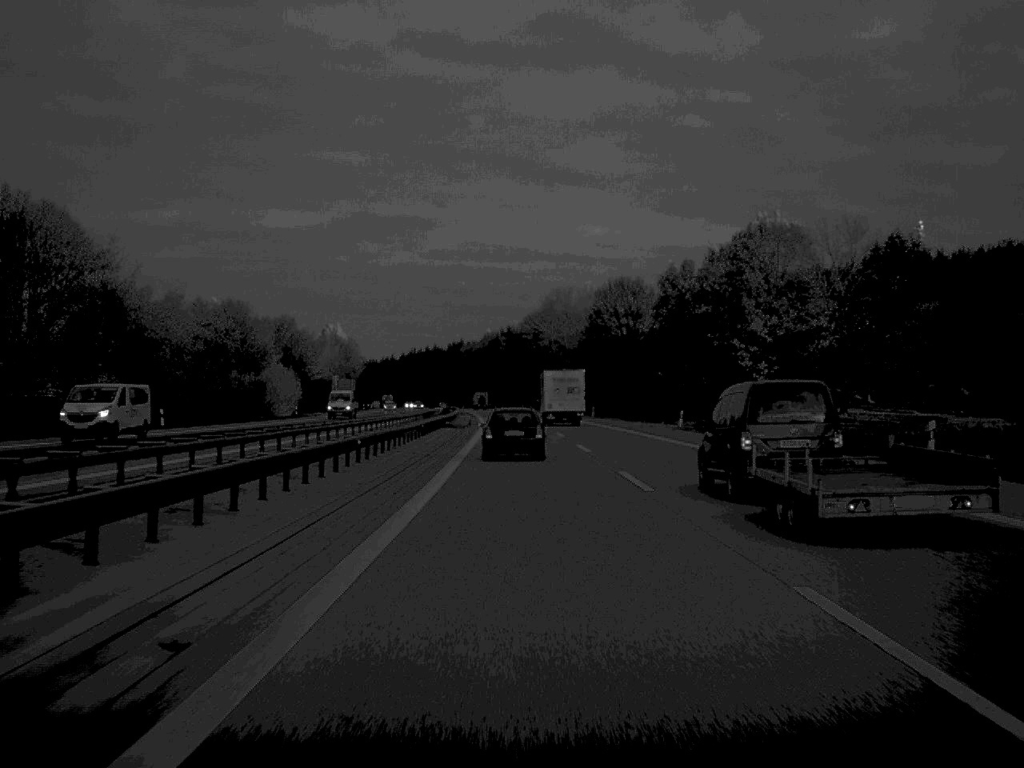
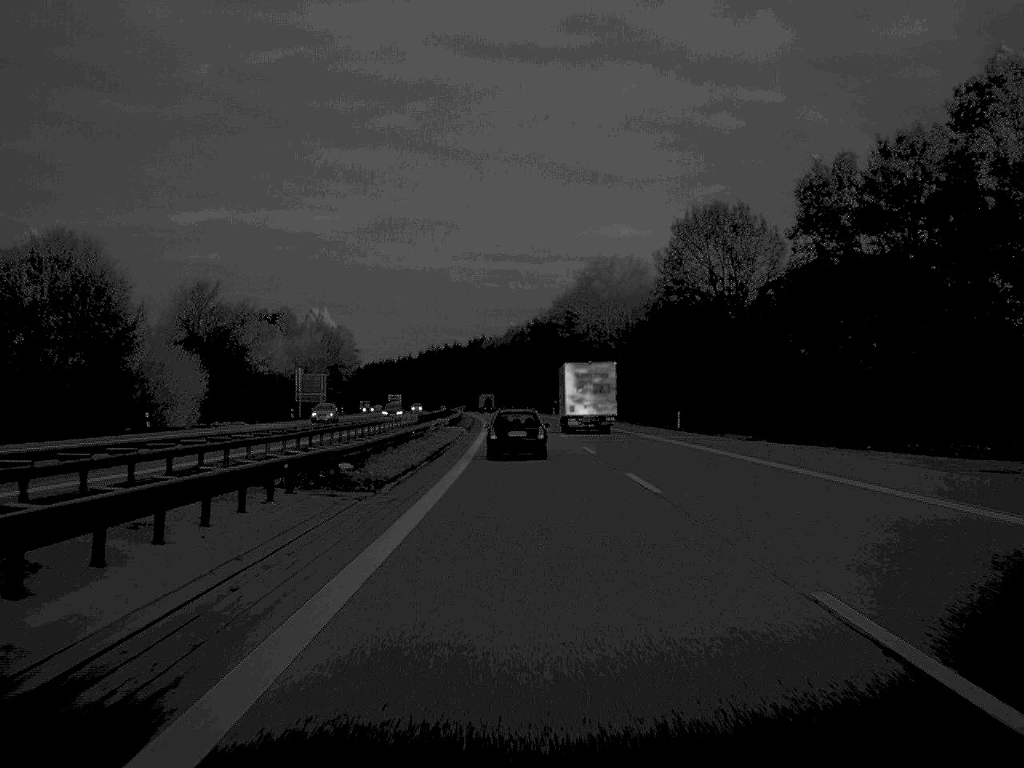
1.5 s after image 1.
(-0.6, +53.7) m; -1°
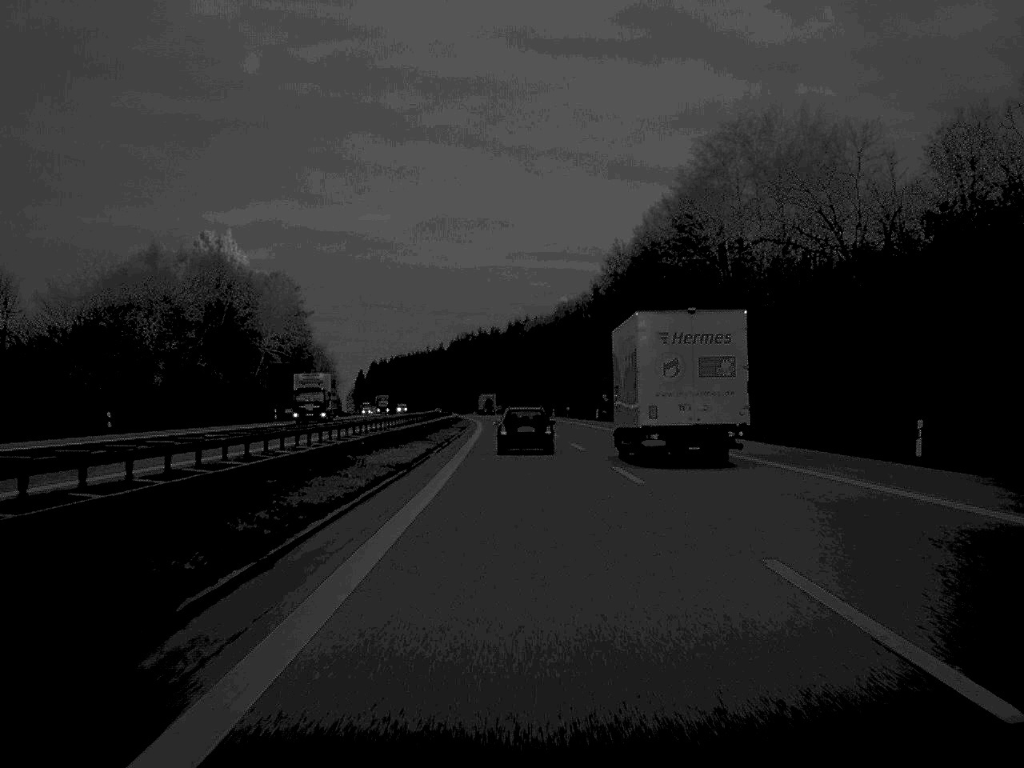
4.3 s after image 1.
(-1.9, +105.8) m; -2°
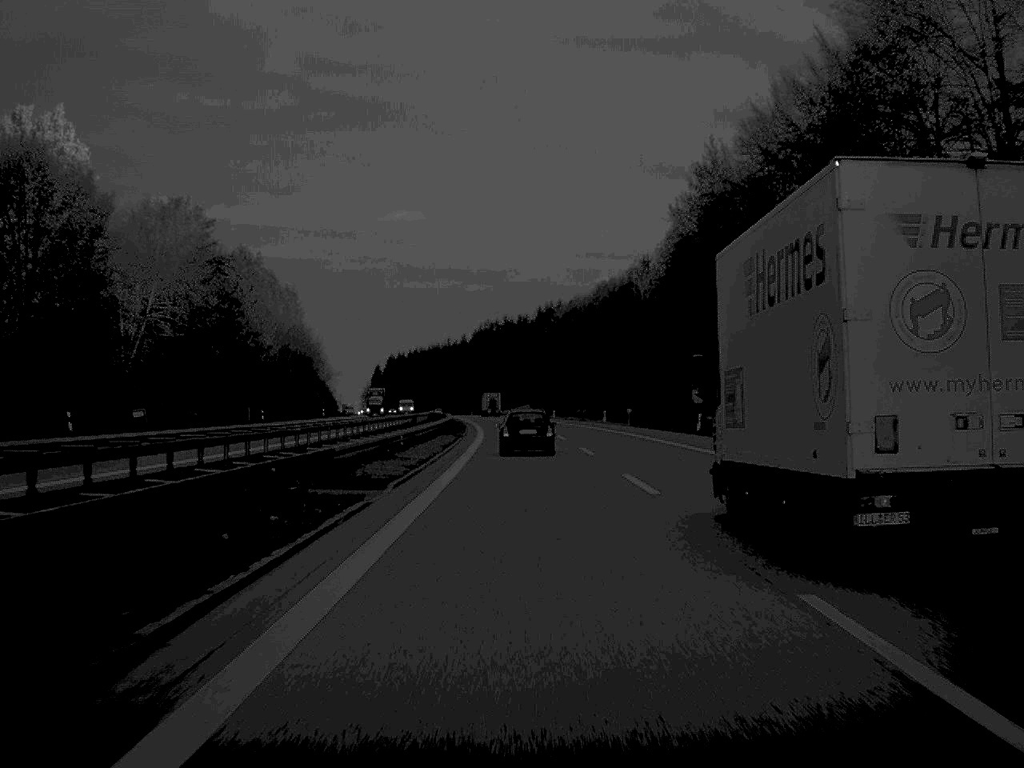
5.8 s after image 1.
(-0.7, +55.7) m; -1°
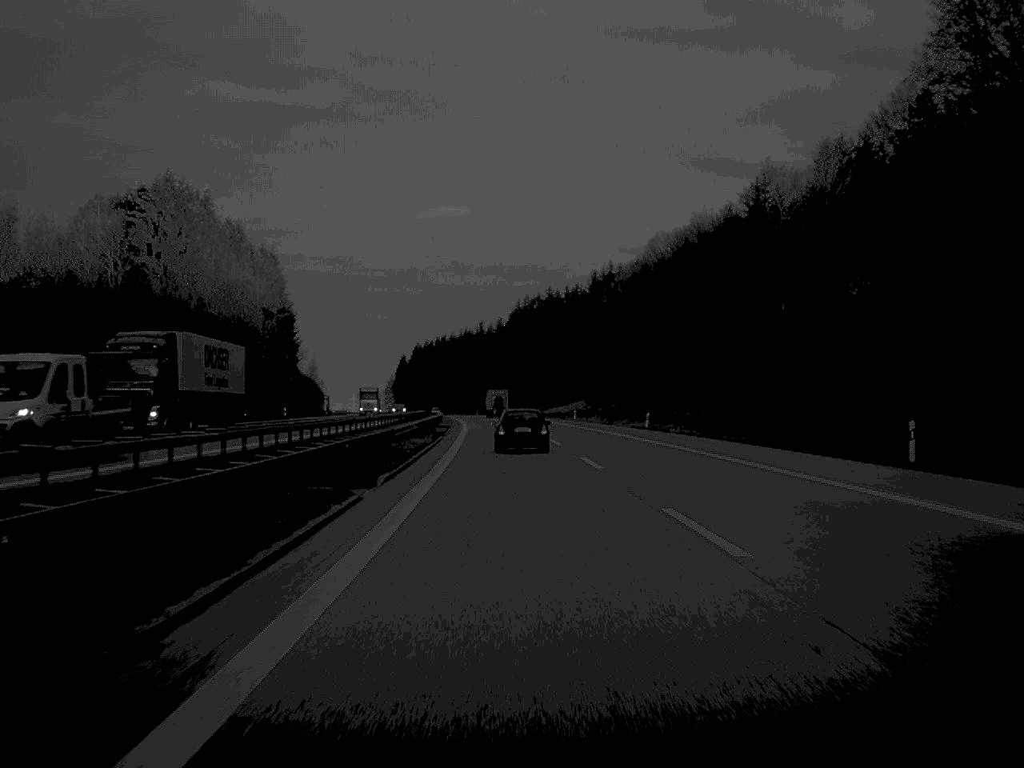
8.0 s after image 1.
(-1.3, +81.0) m; -2°
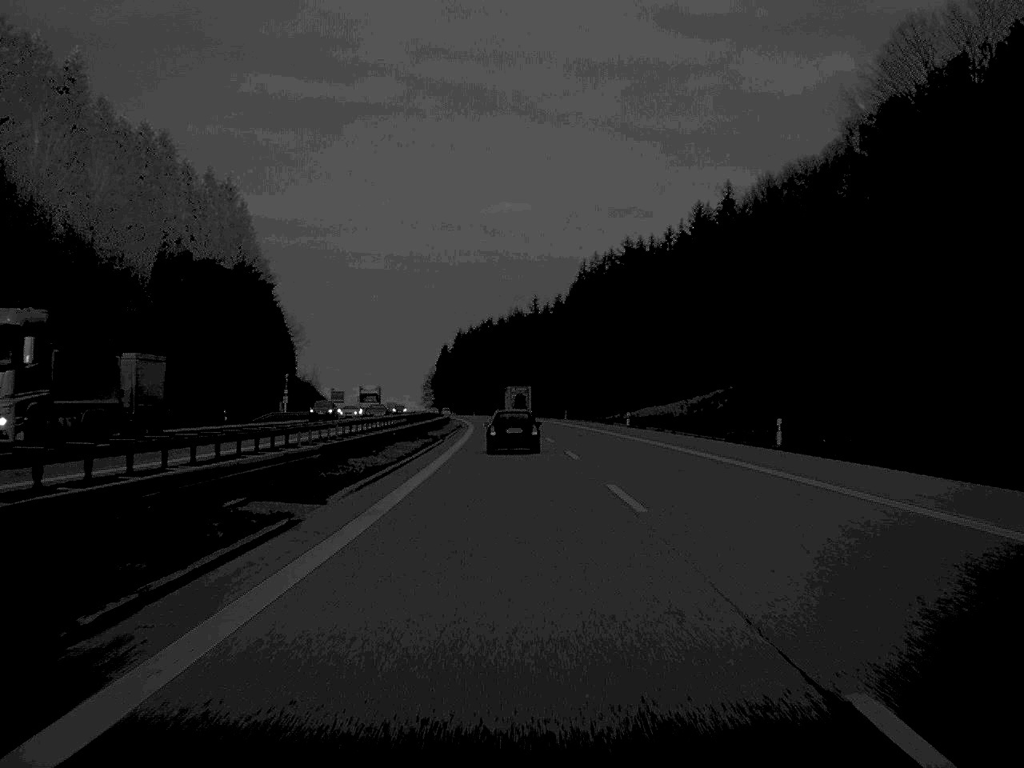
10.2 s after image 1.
(-1.8, +82.7) m; -3°
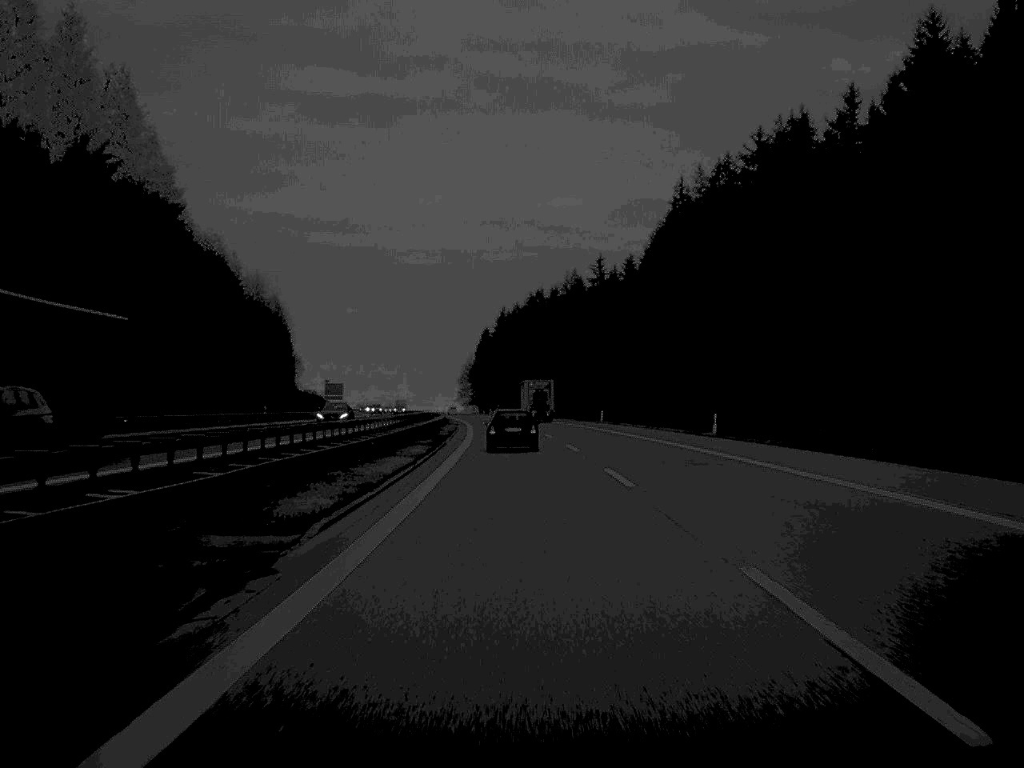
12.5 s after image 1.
(-1.8, +84.9) m; -2°
